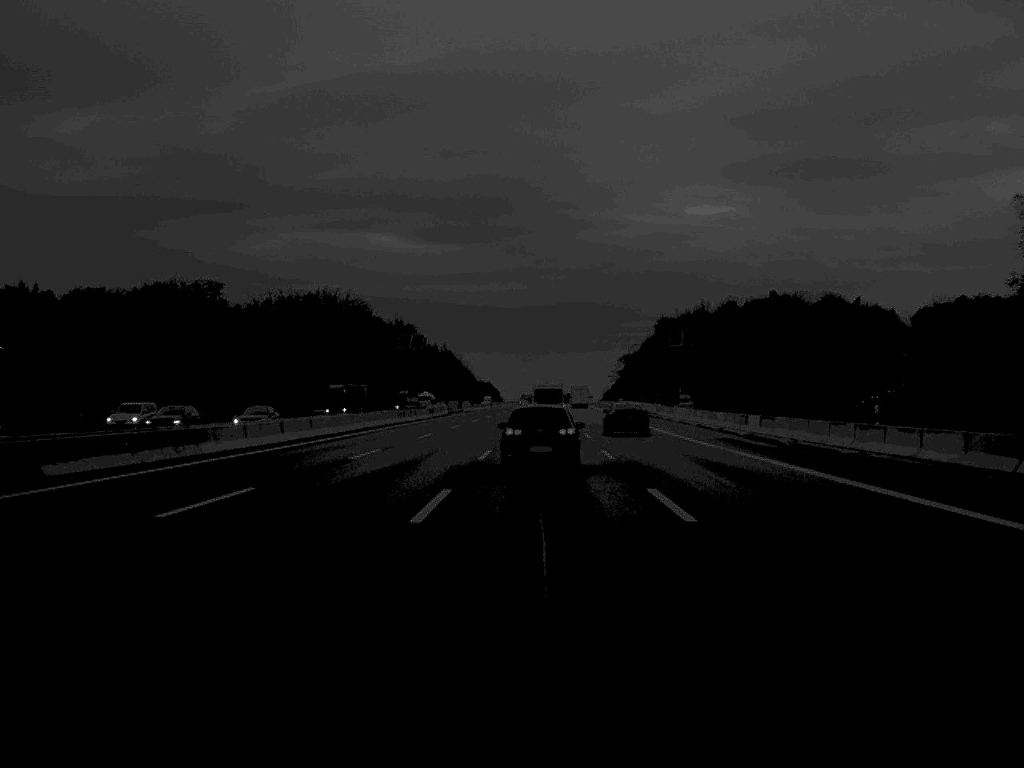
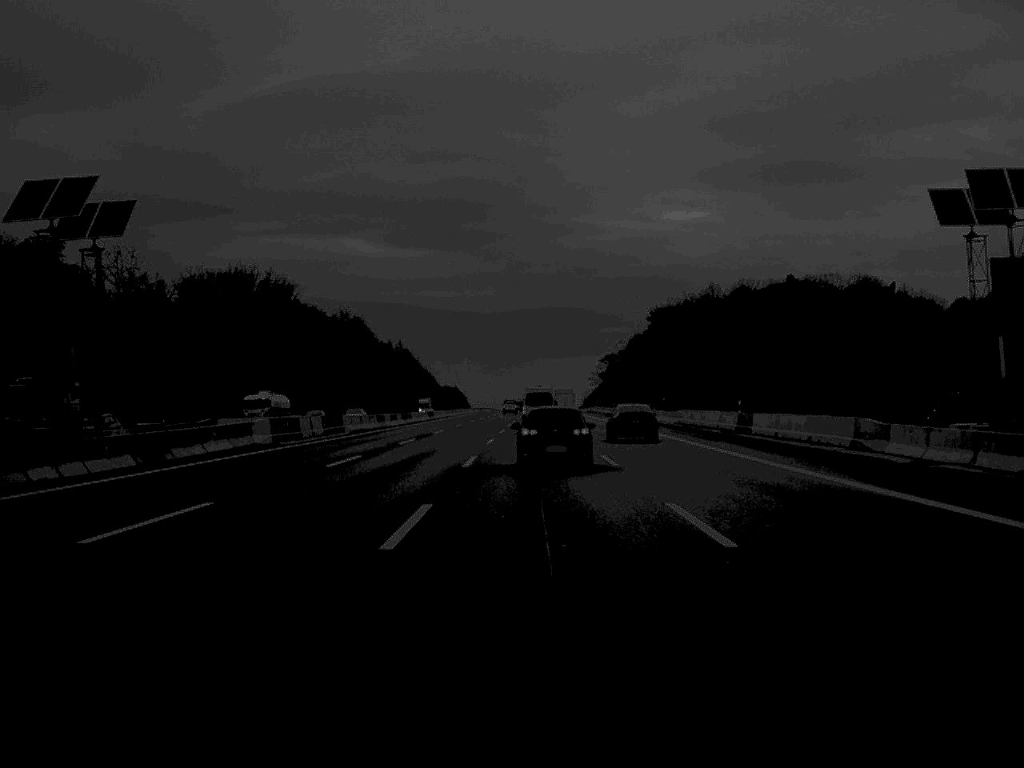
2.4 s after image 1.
(+0.9, +75.4) m; +1°
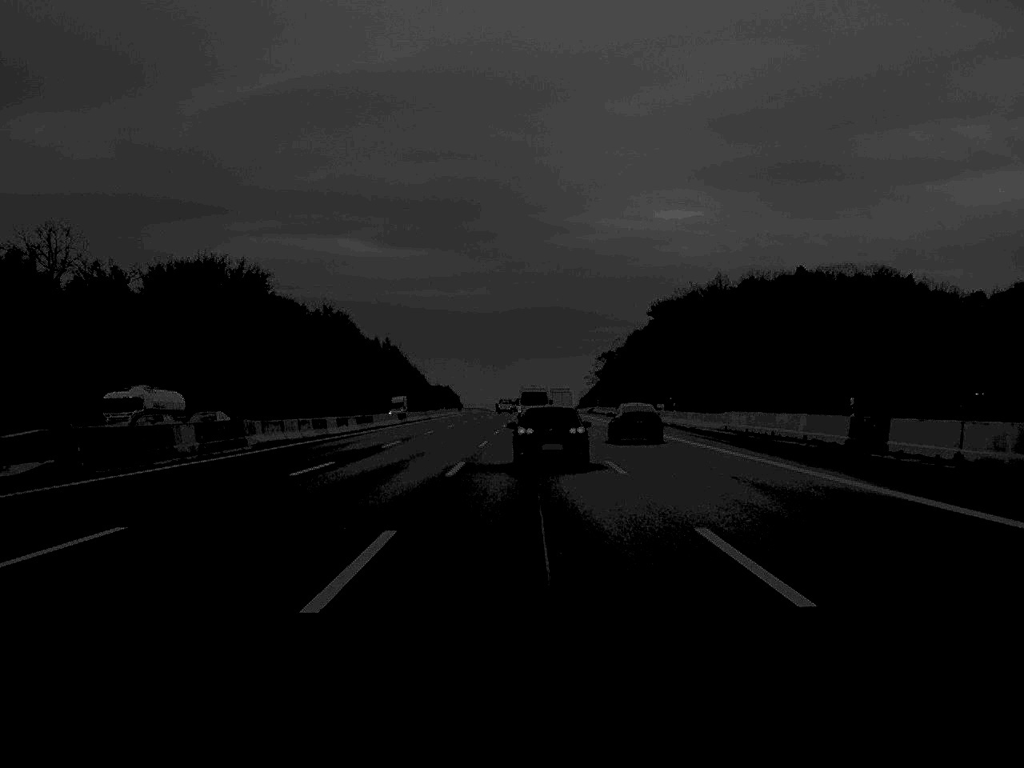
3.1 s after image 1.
(+0.1, +22.1) m; 0°
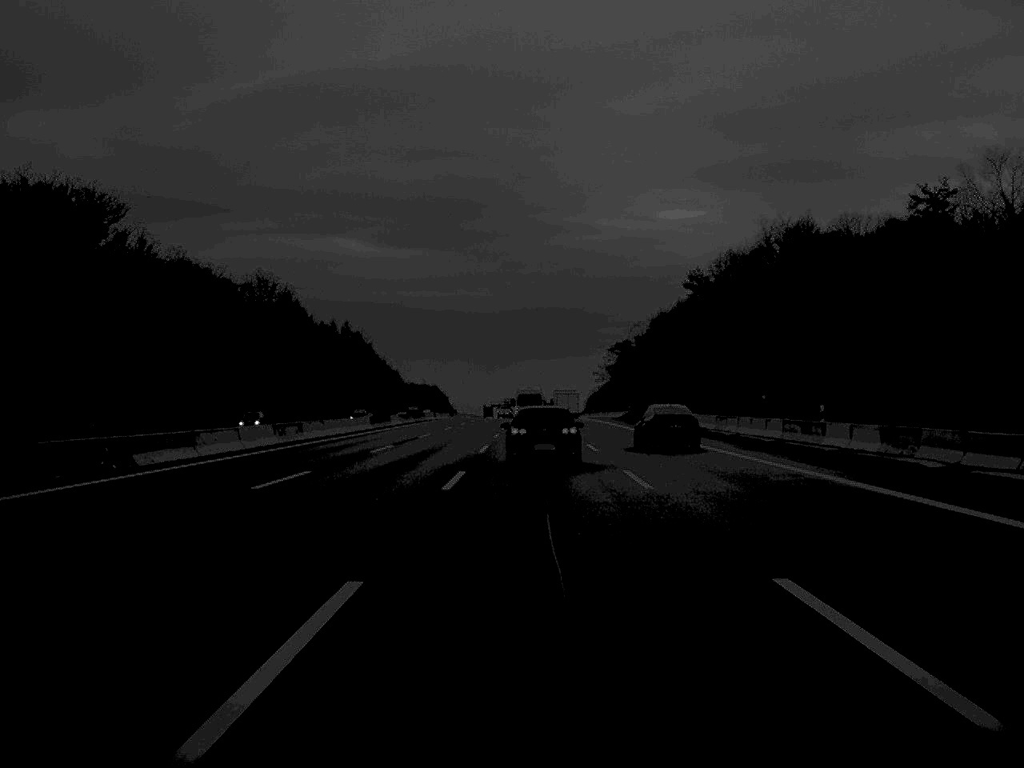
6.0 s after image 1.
(+0.1, +93.8) m; 0°
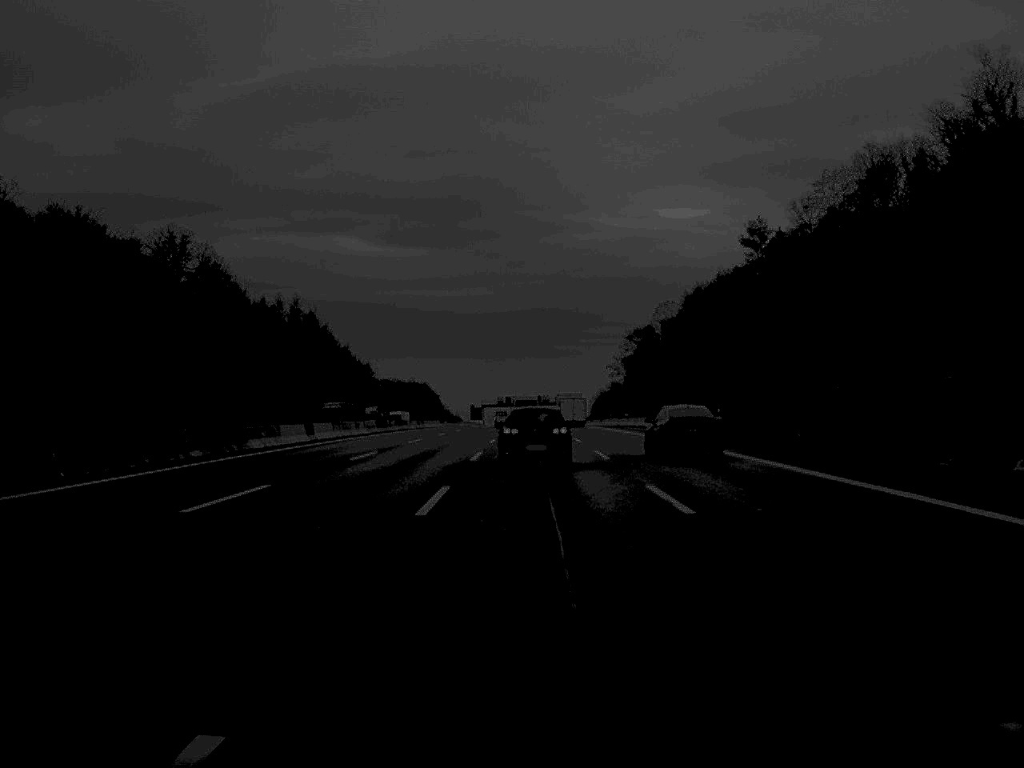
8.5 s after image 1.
(0.0, +76.5) m; 0°
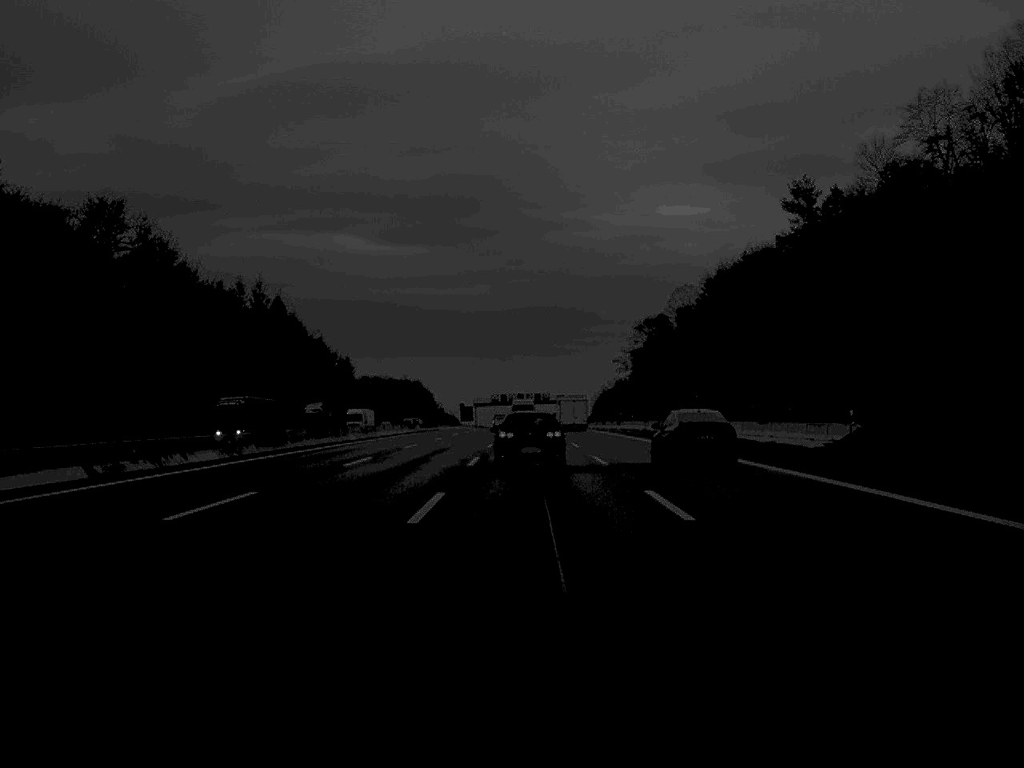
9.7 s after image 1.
(0.0, +36.4) m; 0°
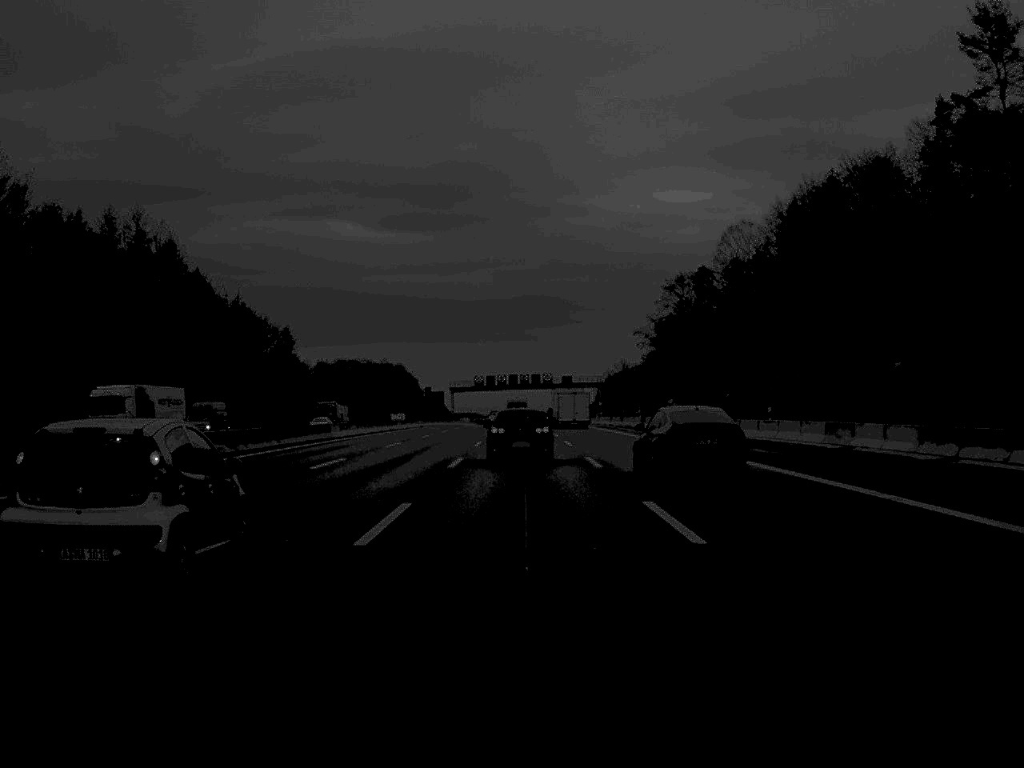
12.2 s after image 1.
(+0.2, +74.9) m; 0°
